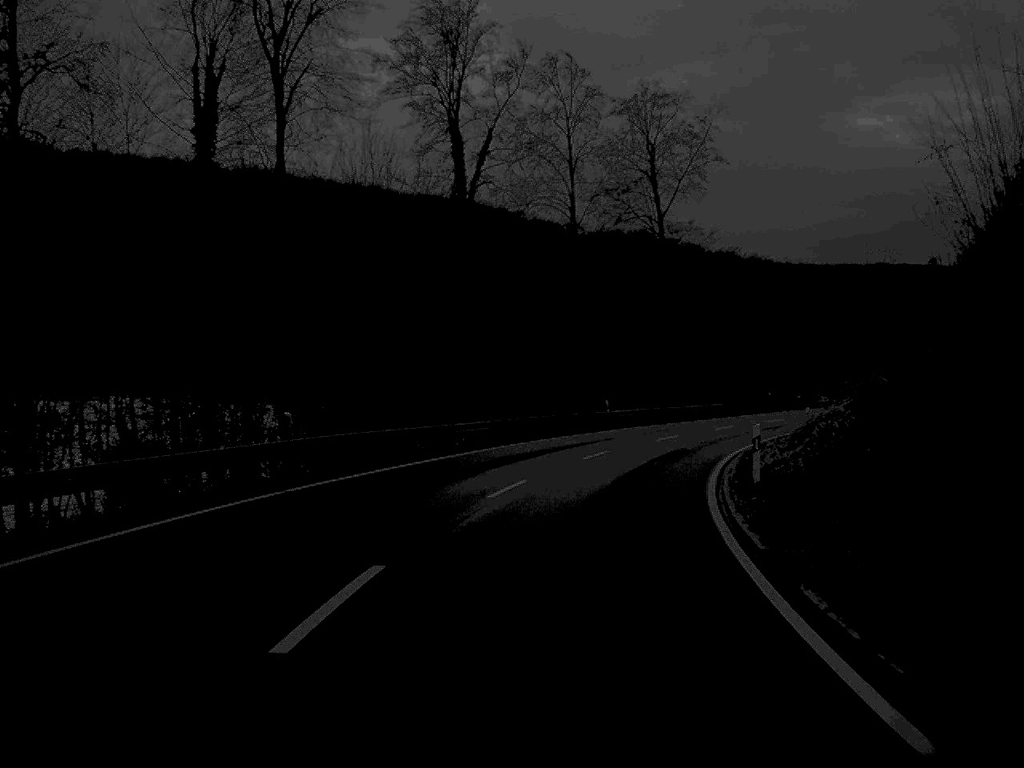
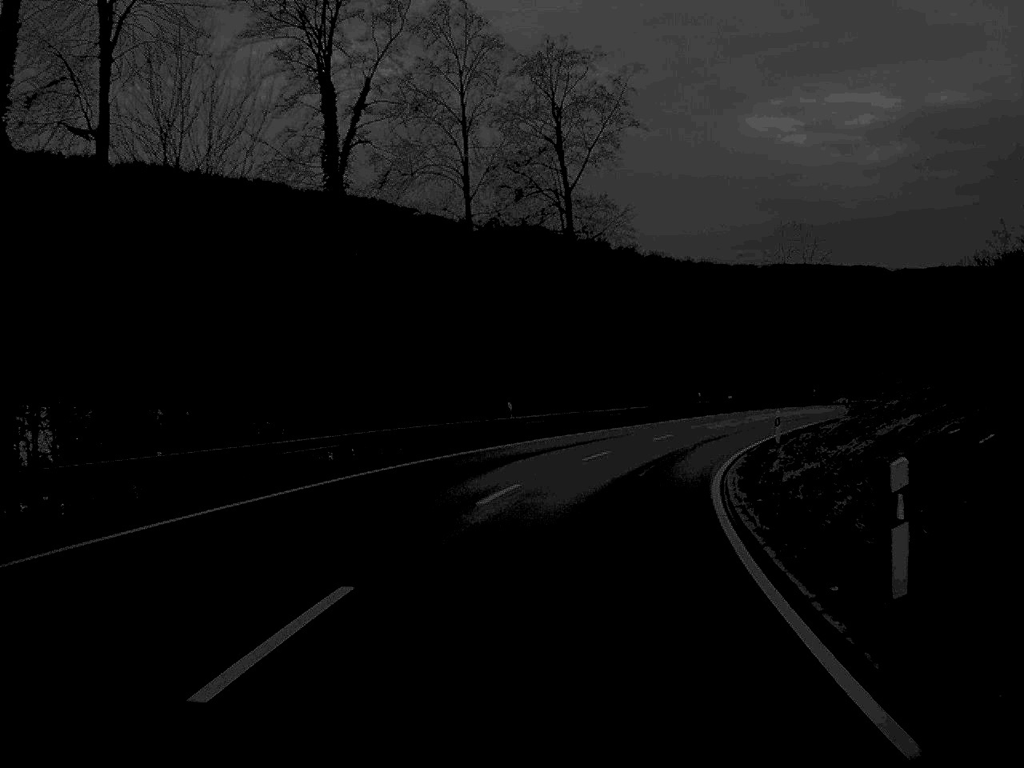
(+0.5, +13.1) m; +5°
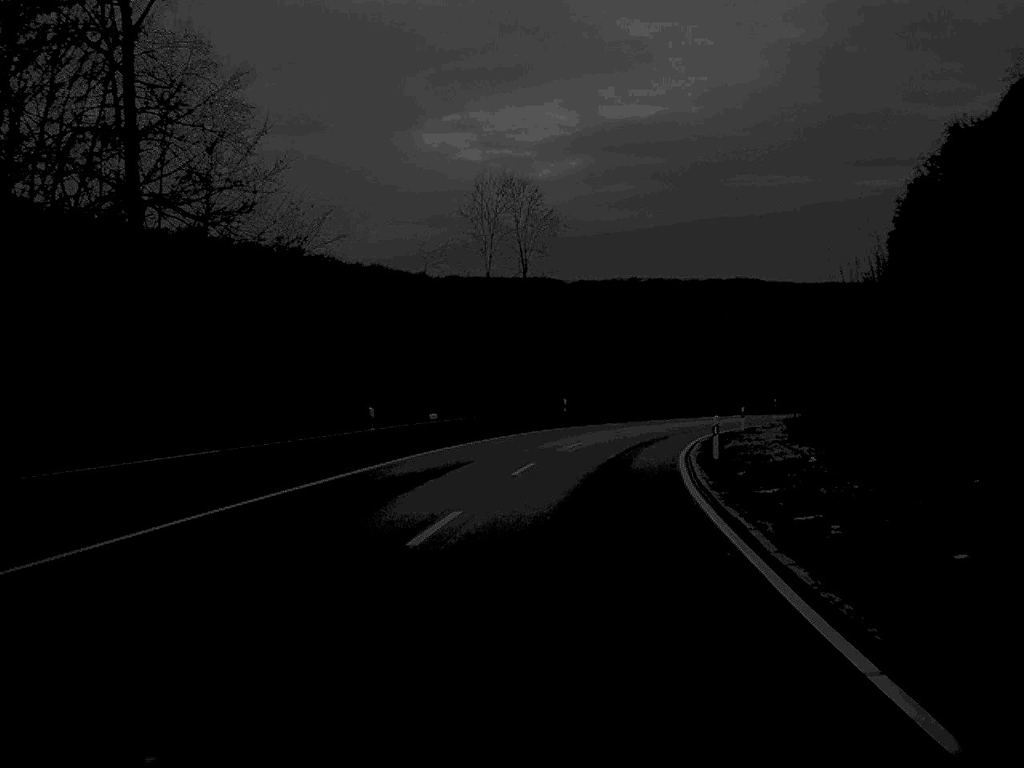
(+5.2, +39.8) m; +15°
